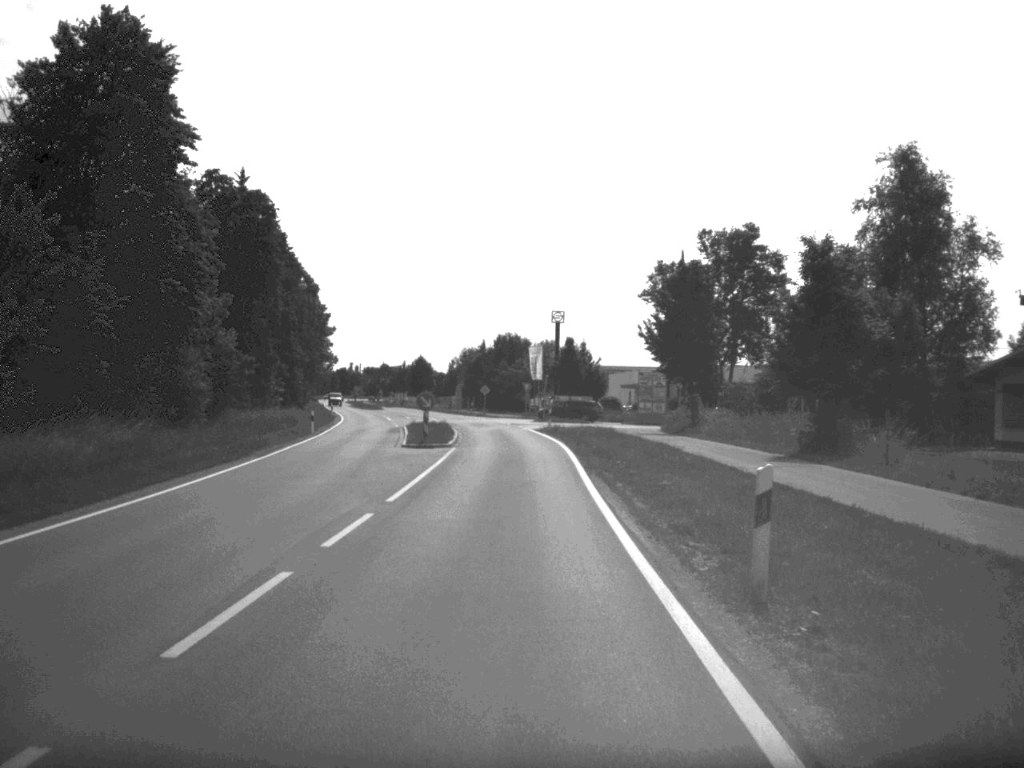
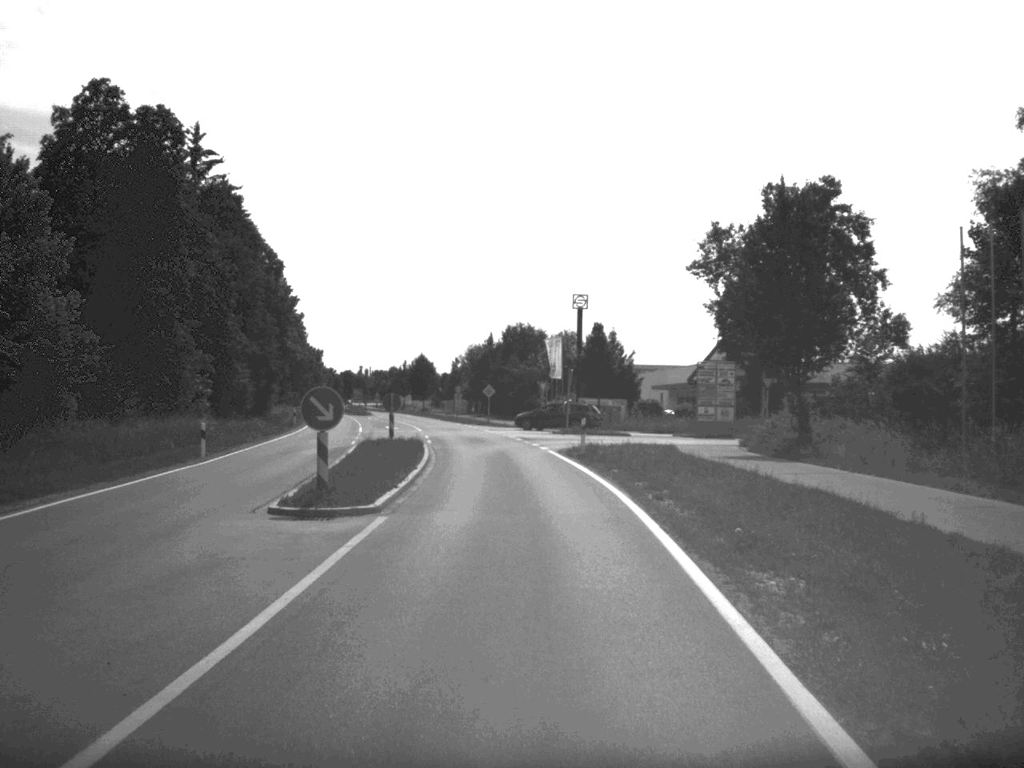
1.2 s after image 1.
(-0.1, +22.2) m; -1°
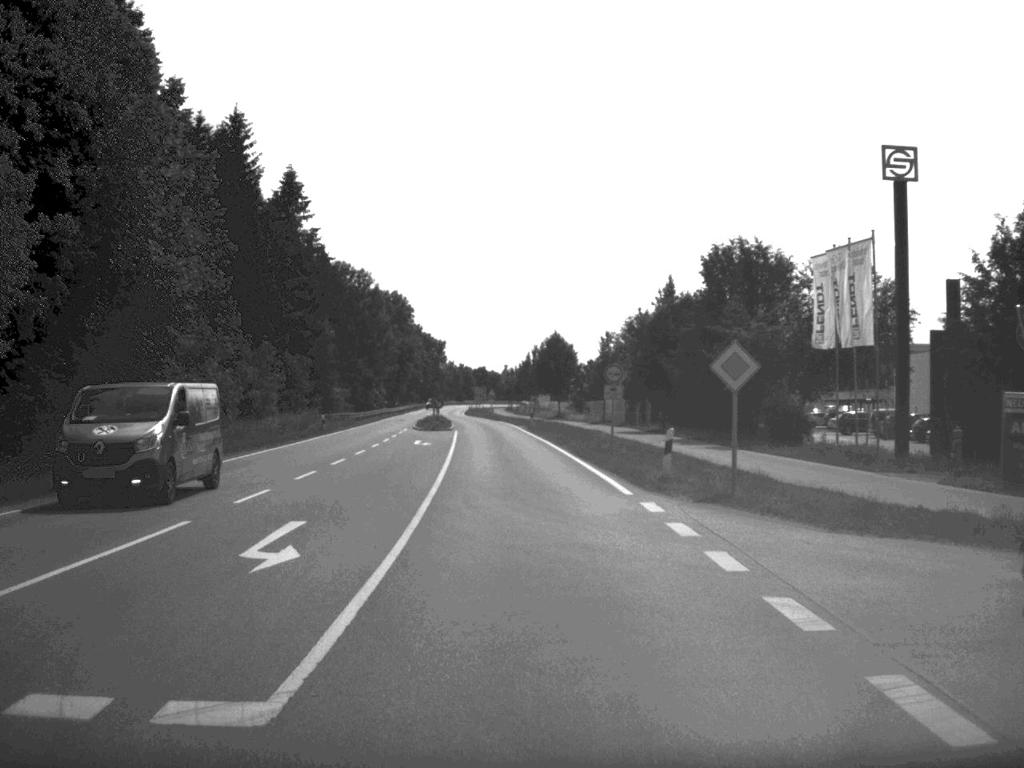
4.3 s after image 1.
(-3.1, +57.1) m; -7°
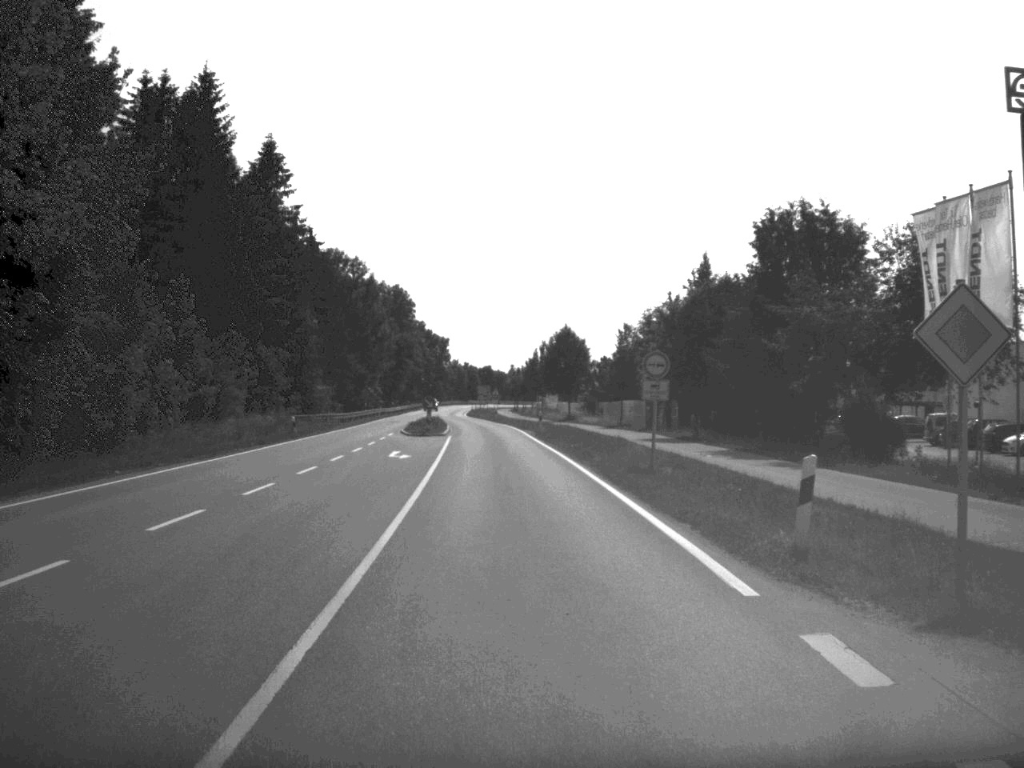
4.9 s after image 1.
(0.0, +10.5) m; 0°
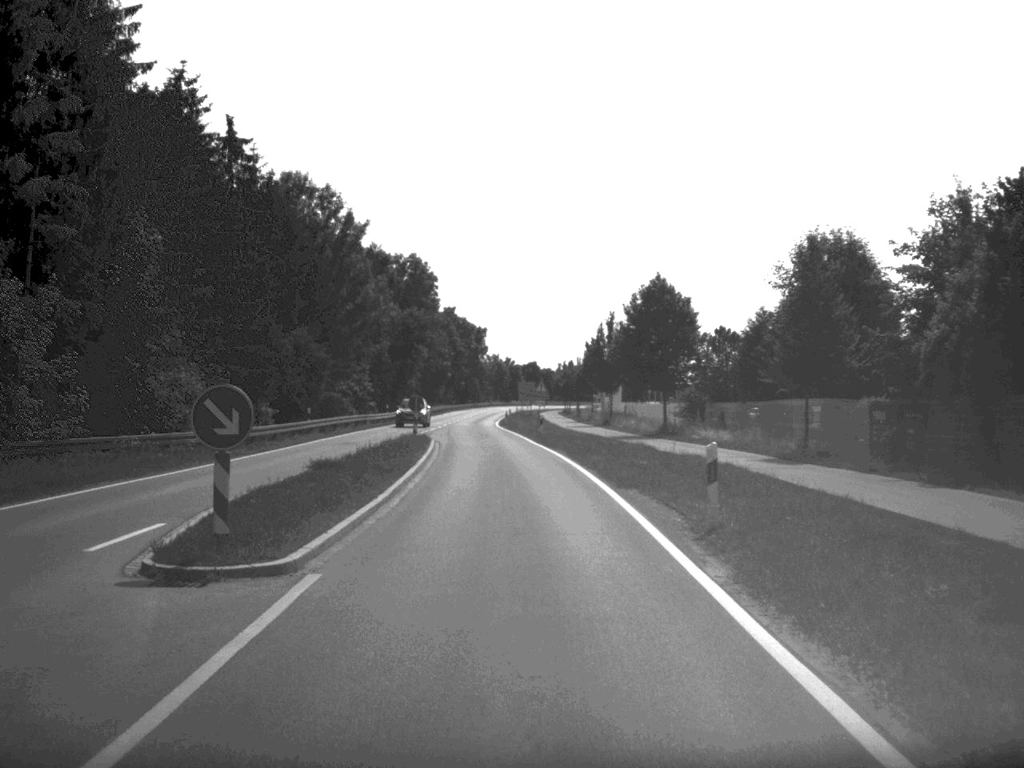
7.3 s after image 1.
(-0.9, +43.1) m; -2°
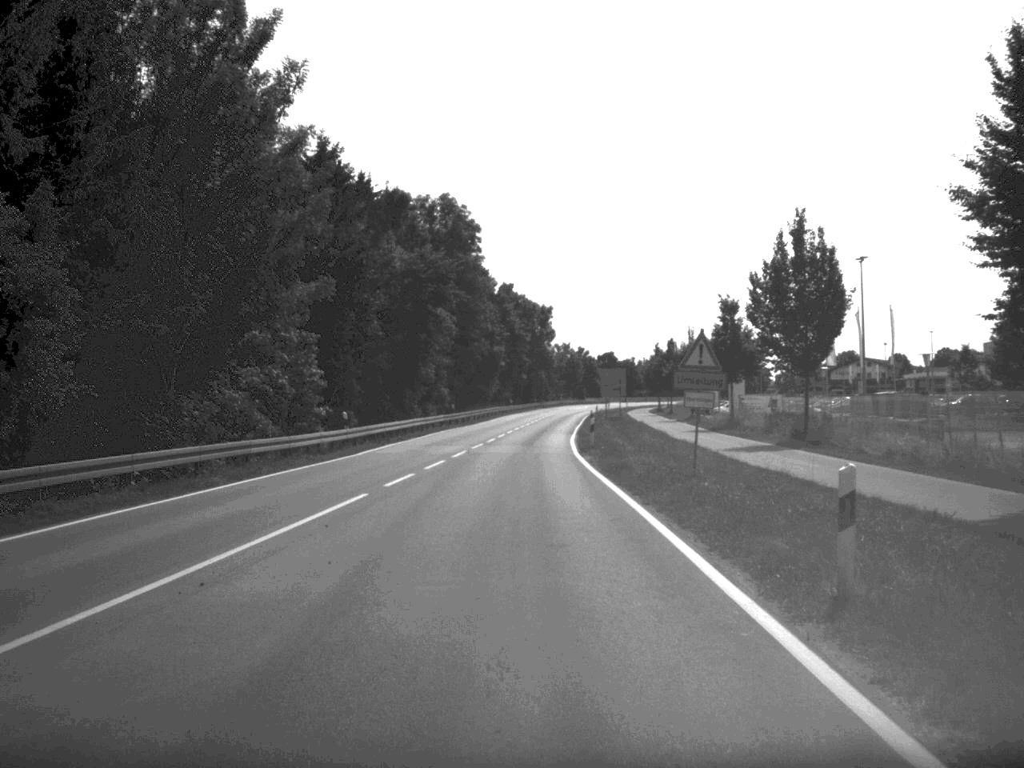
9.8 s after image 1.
(-1.1, +45.1) m; -3°
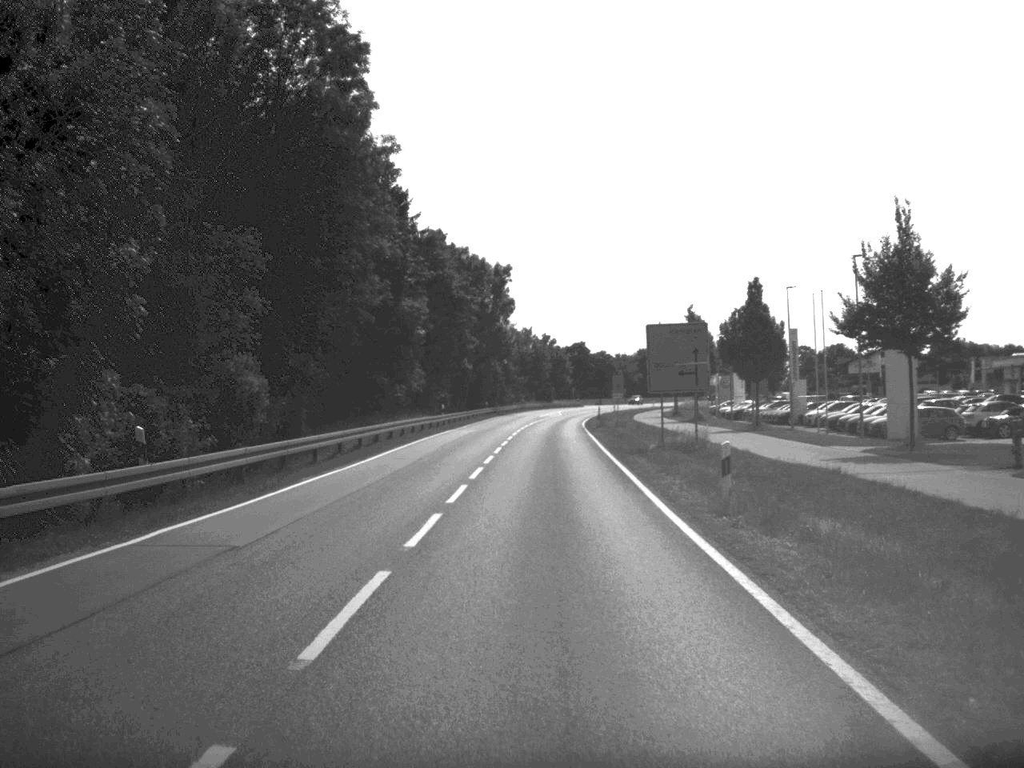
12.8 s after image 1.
(+0.5, +57.3) m; +2°
